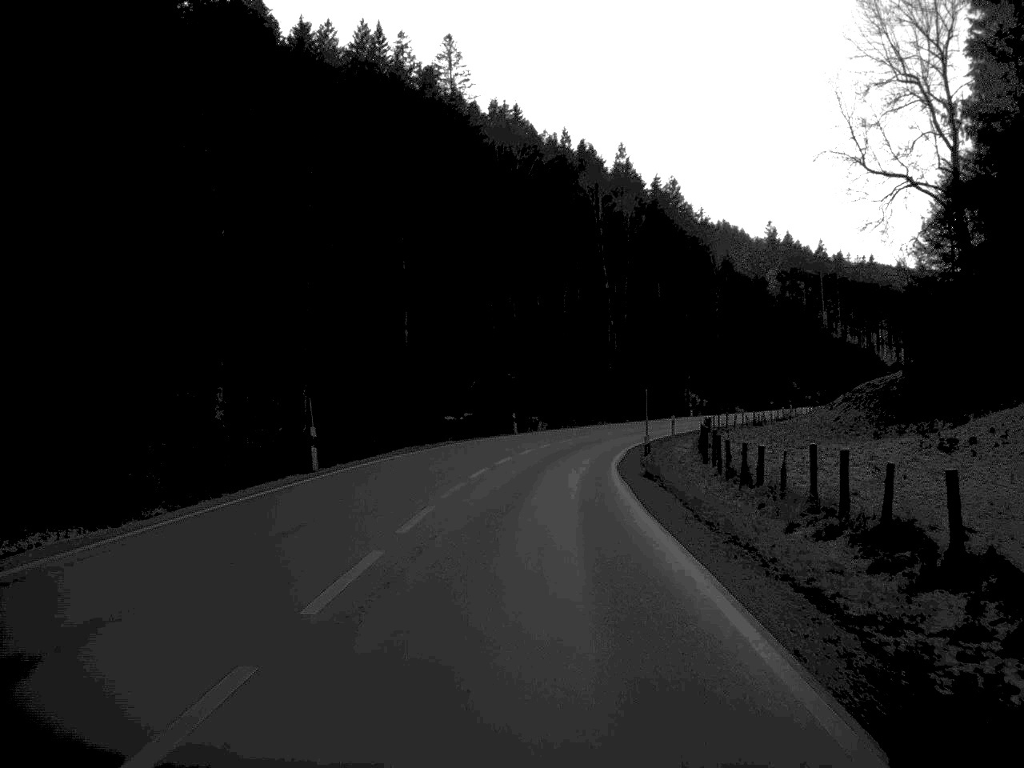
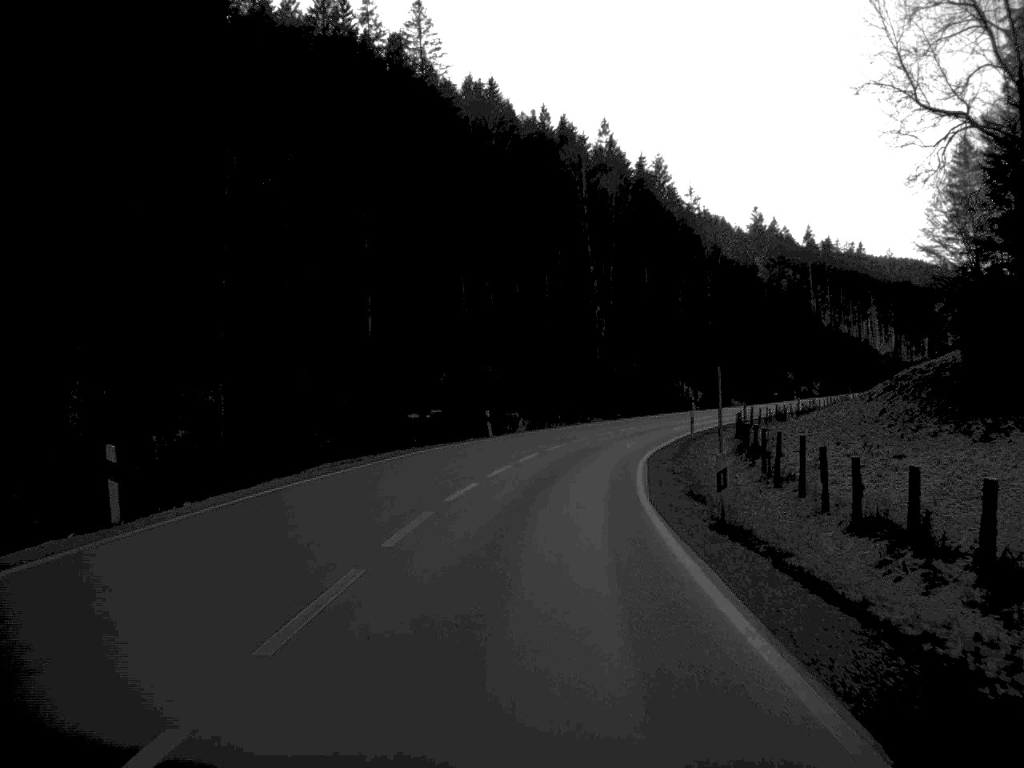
(+0.1, +13.6) m; +1°
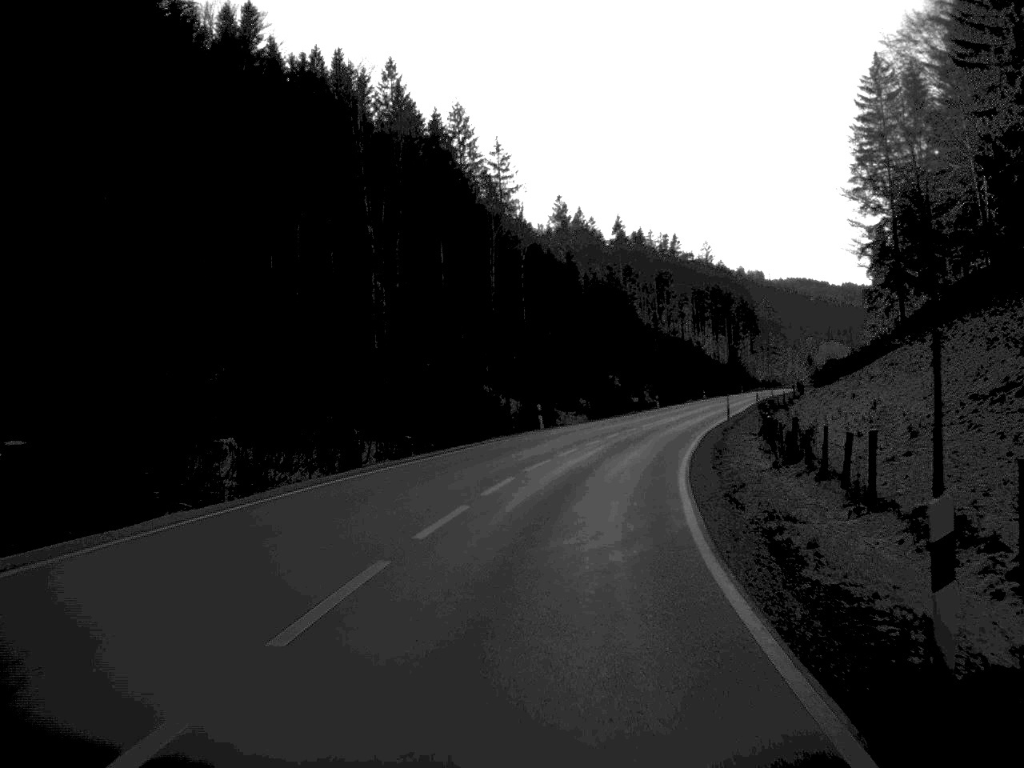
(+2.9, +41.3) m; +10°
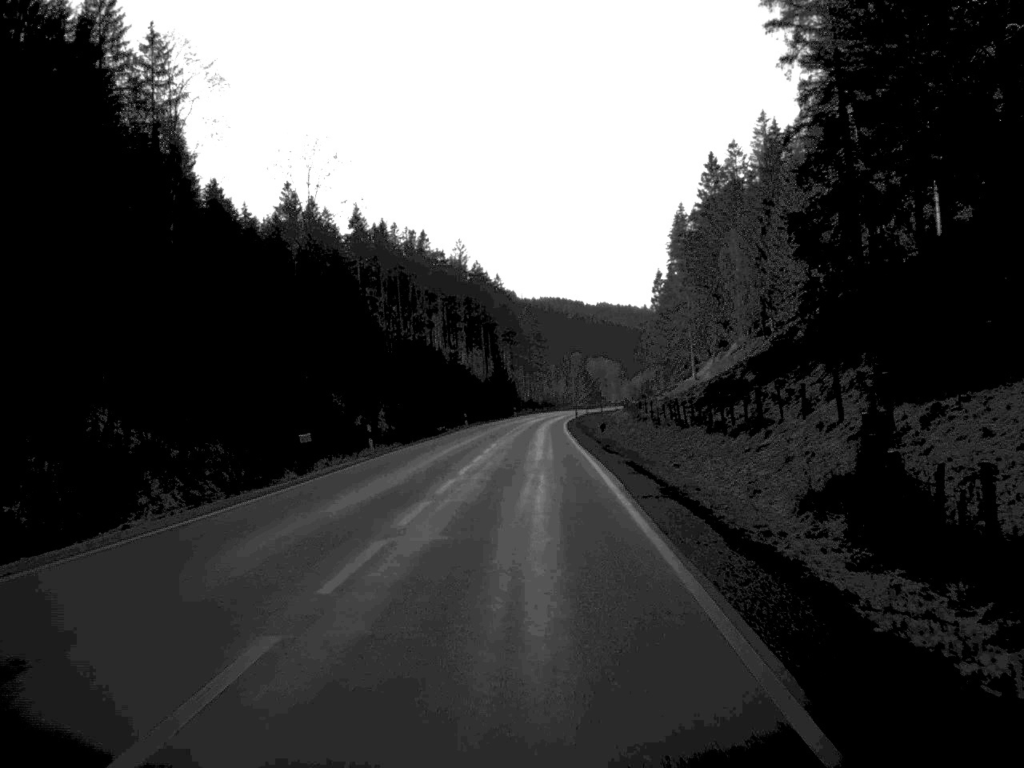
(+6.8, +56.6) m; +11°
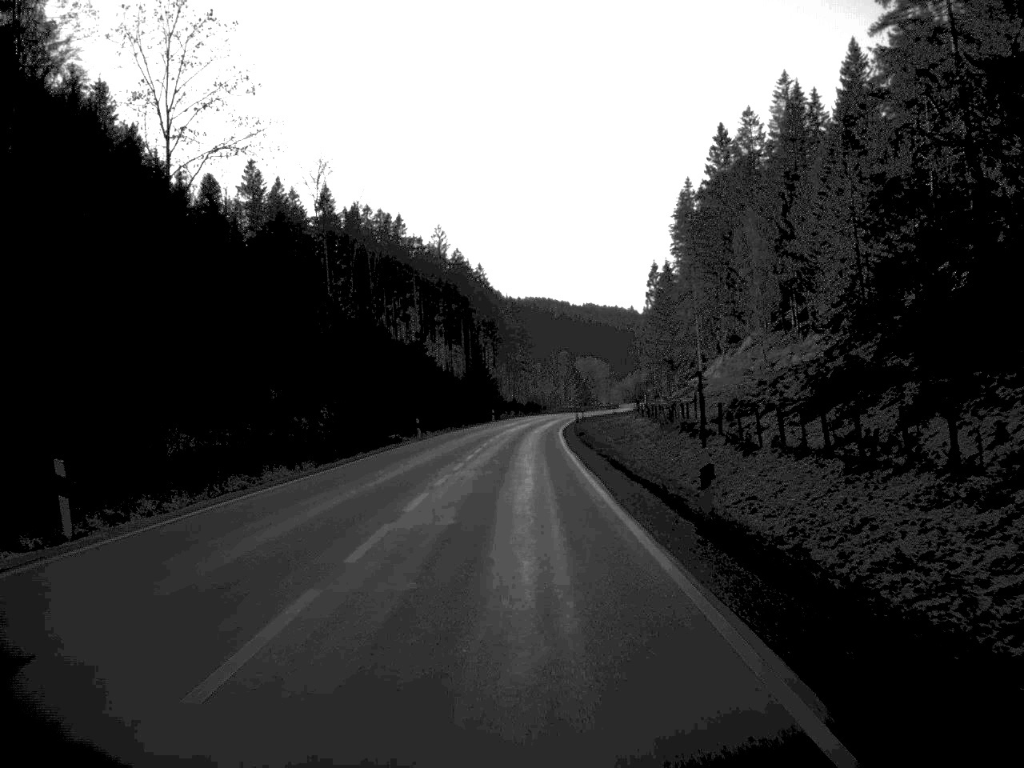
(+0.2, +27.8) m; +1°
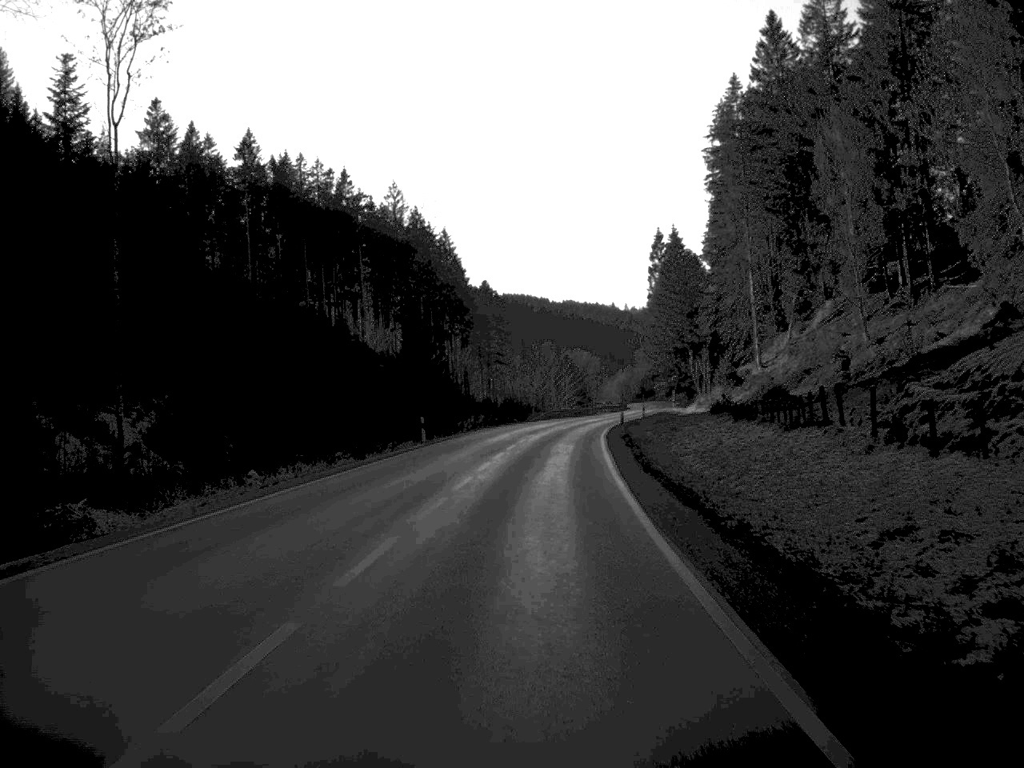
(+0.2, +61.5) m; +1°
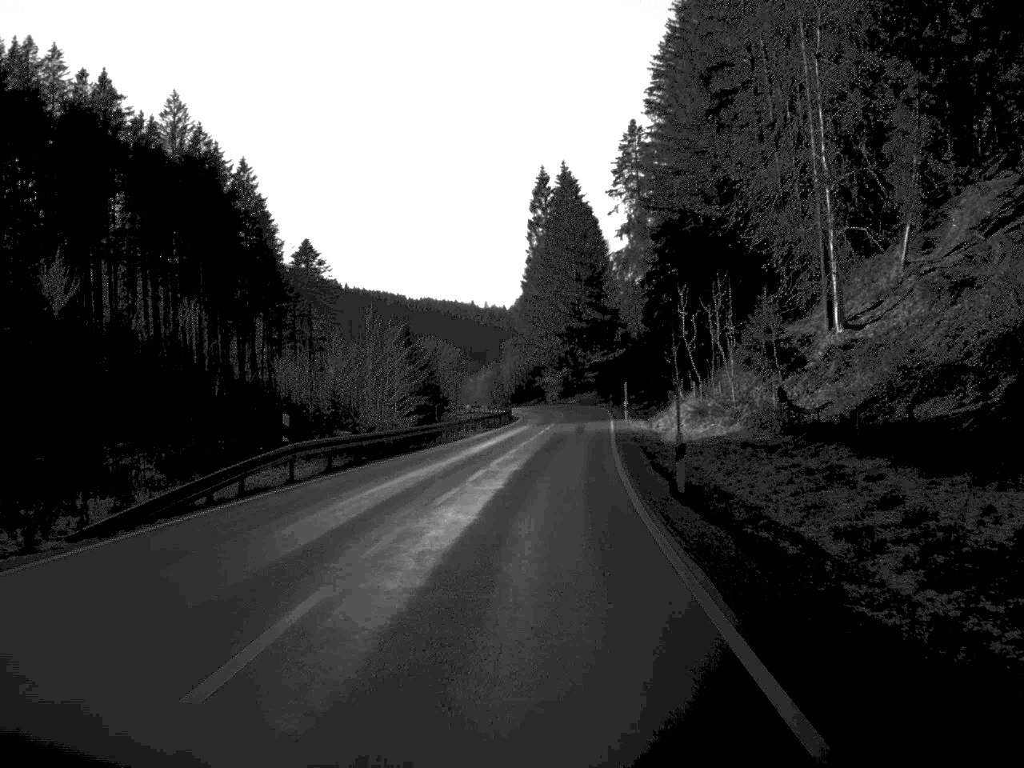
(+3.9, +75.7) m; +6°
